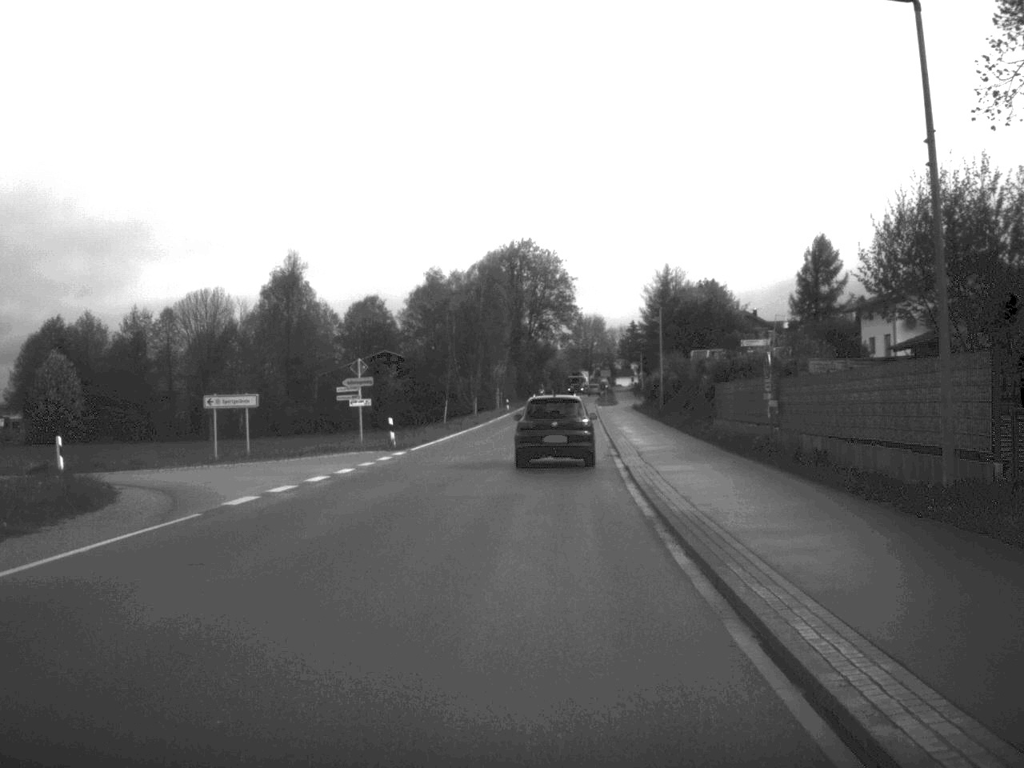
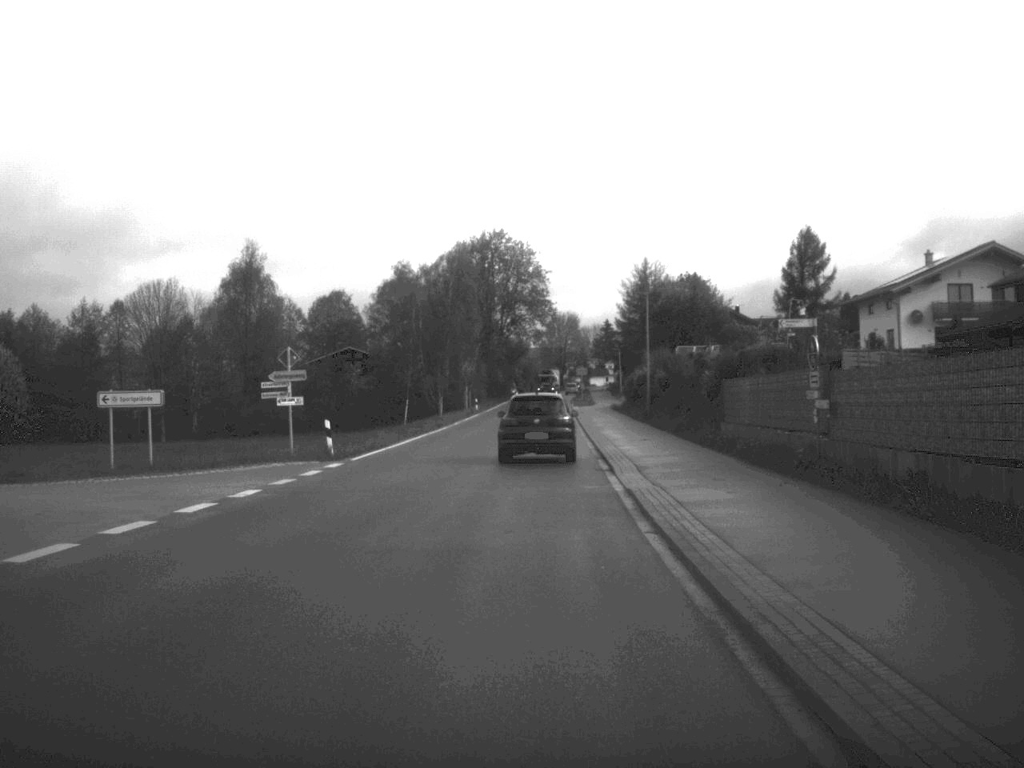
(+0.1, +7.7) m; +1°
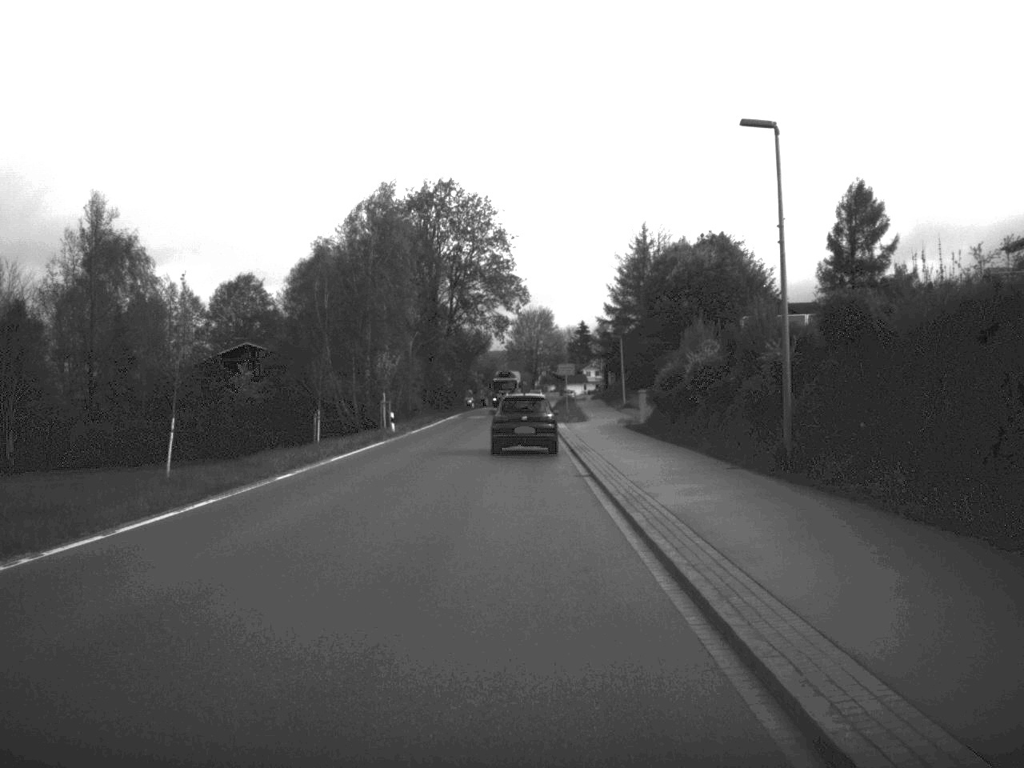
(+0.7, +39.1) m; +1°
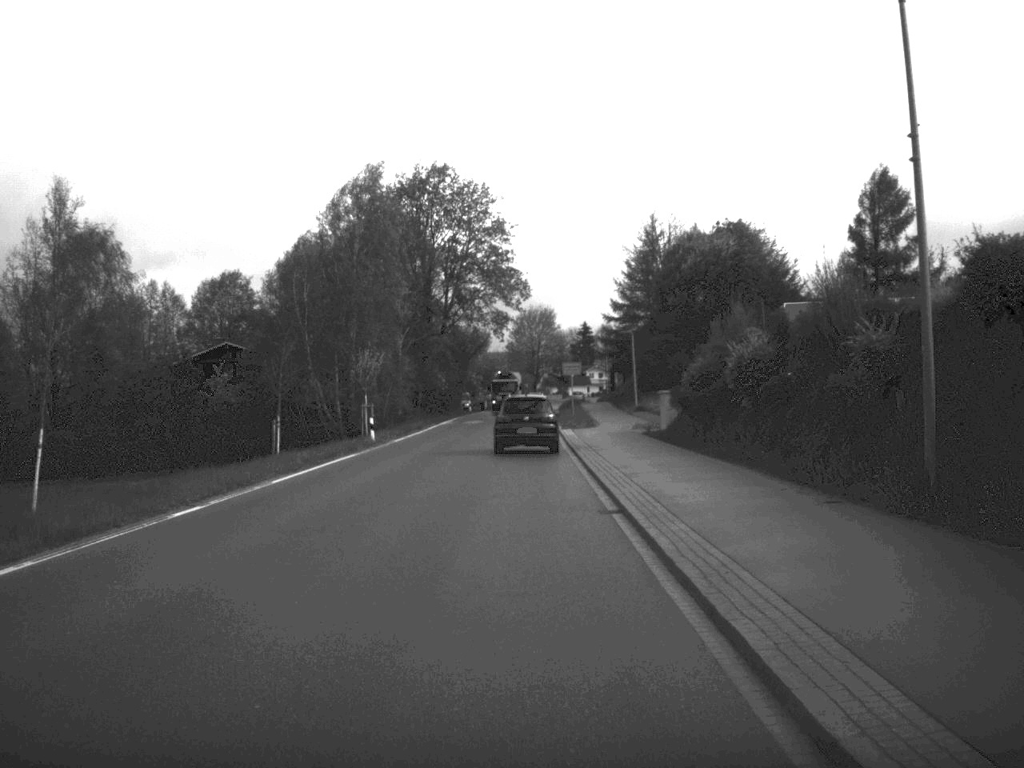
(0.0, +7.9) m; 0°
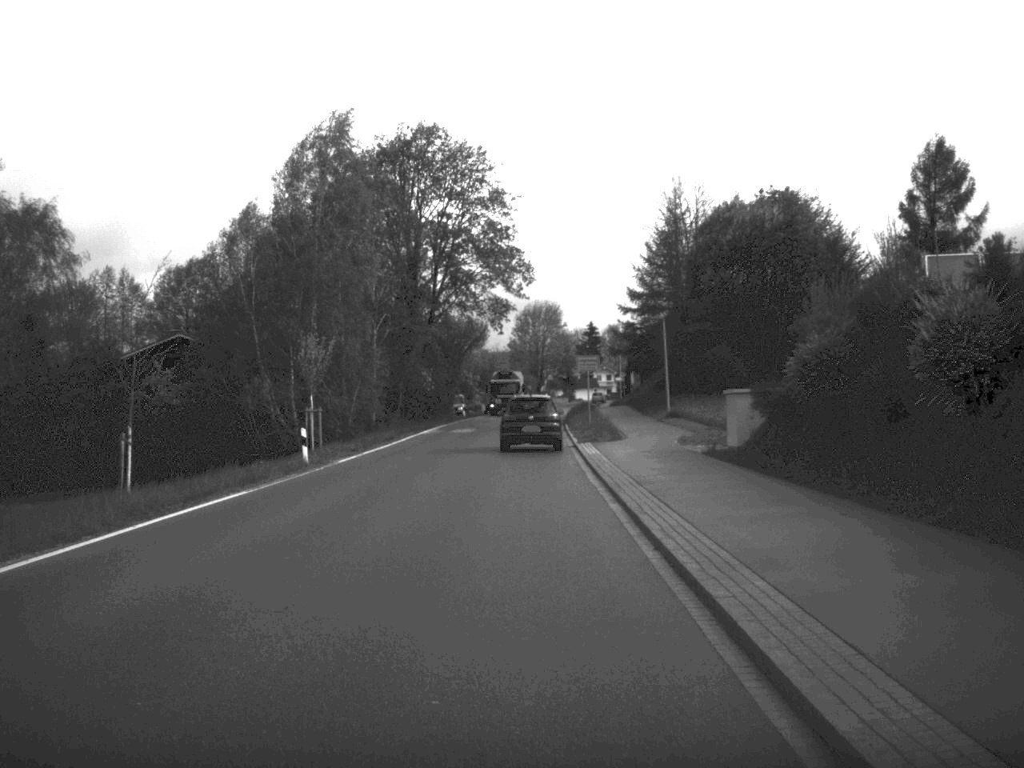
(0.0, +15.1) m; 0°
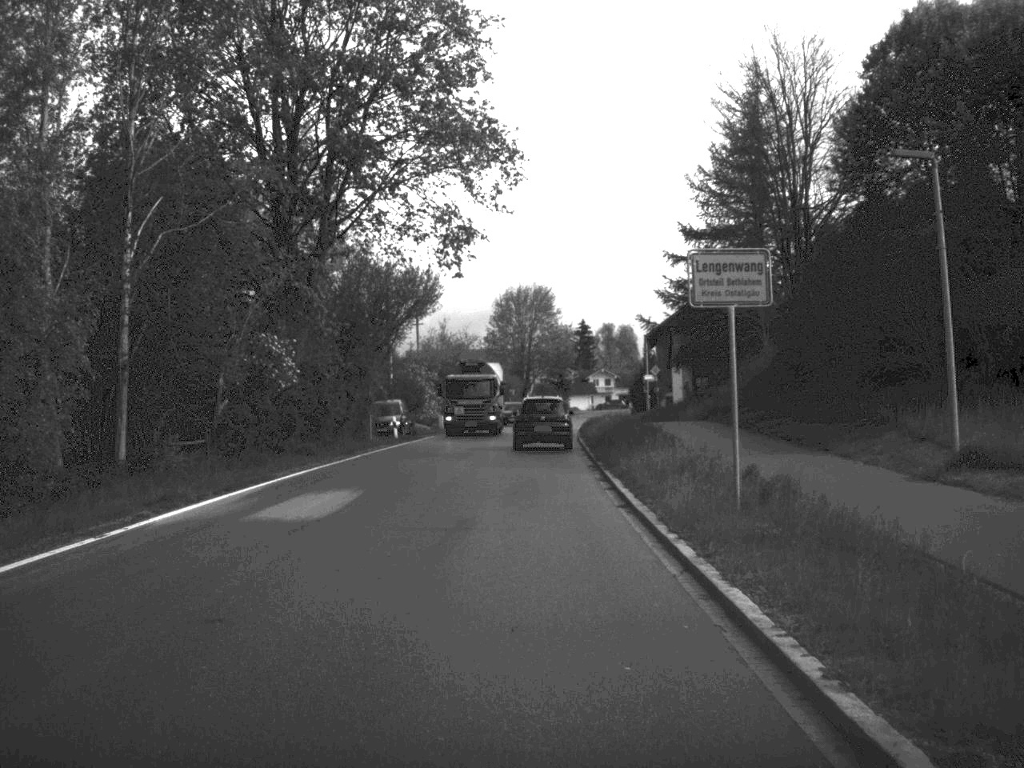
(0.0, +39.7) m; +1°
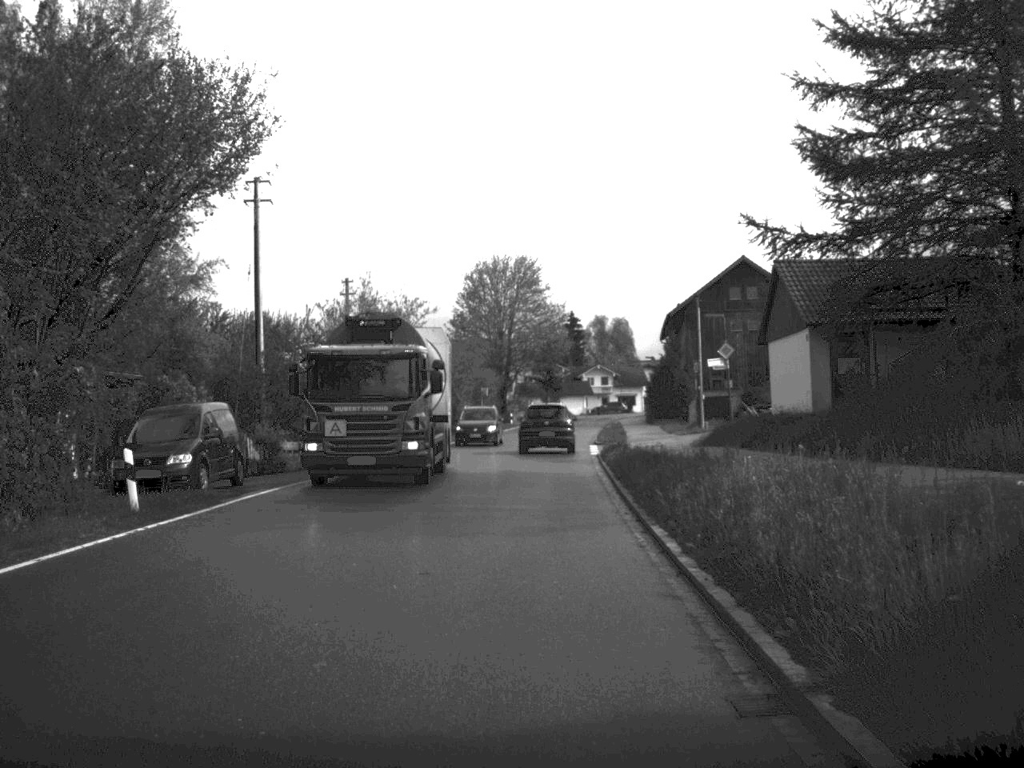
(+0.2, +32.2) m; +1°
